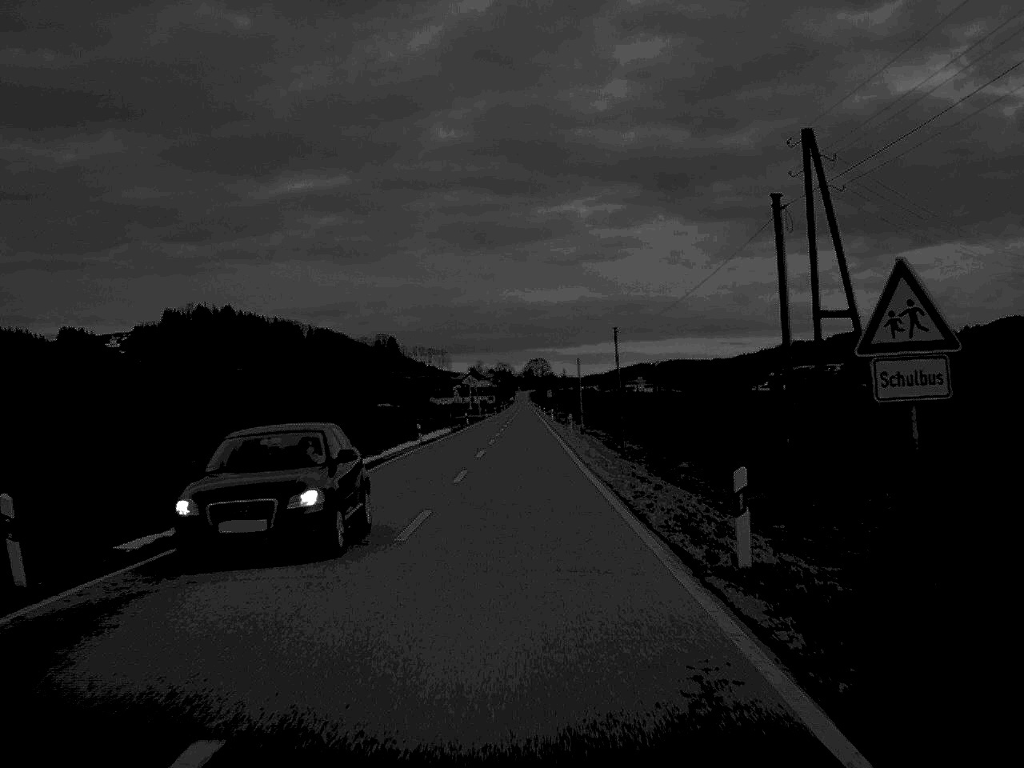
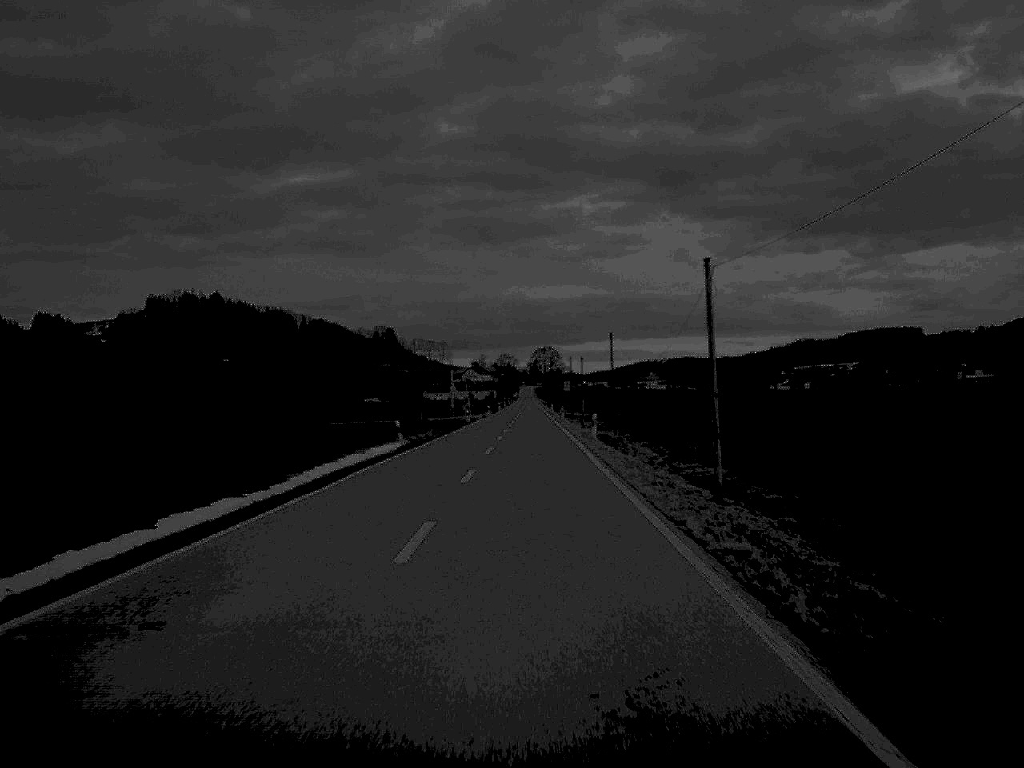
(-0.1, +62.7) m; 0°
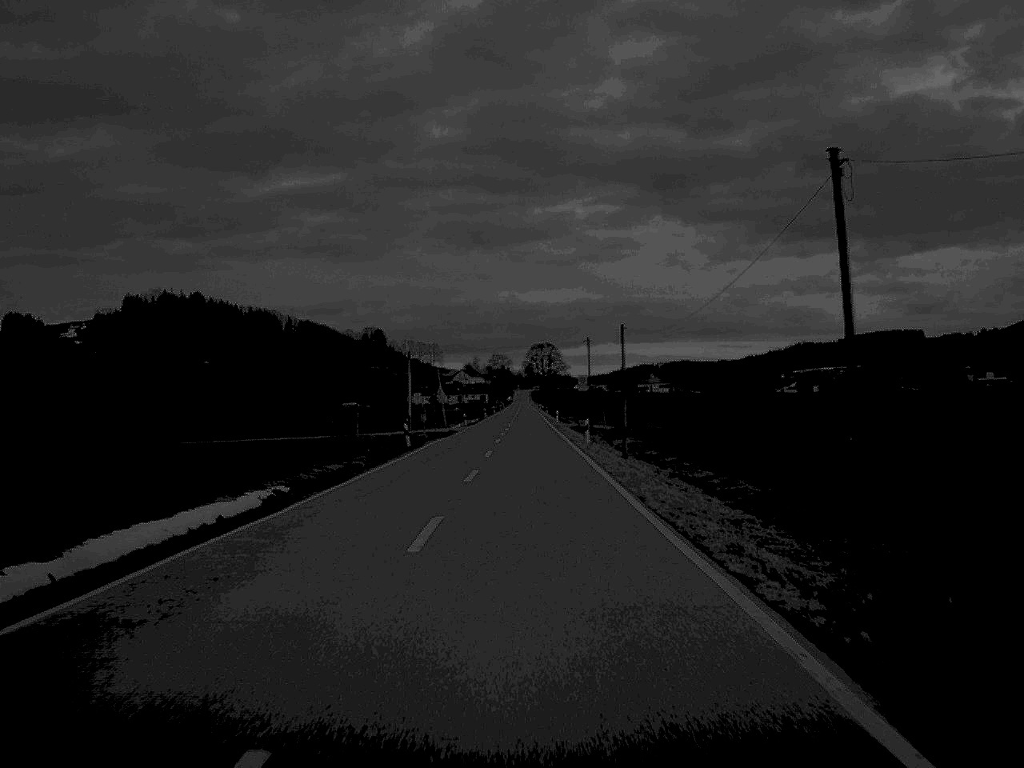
(+0.1, +47.0) m; 0°
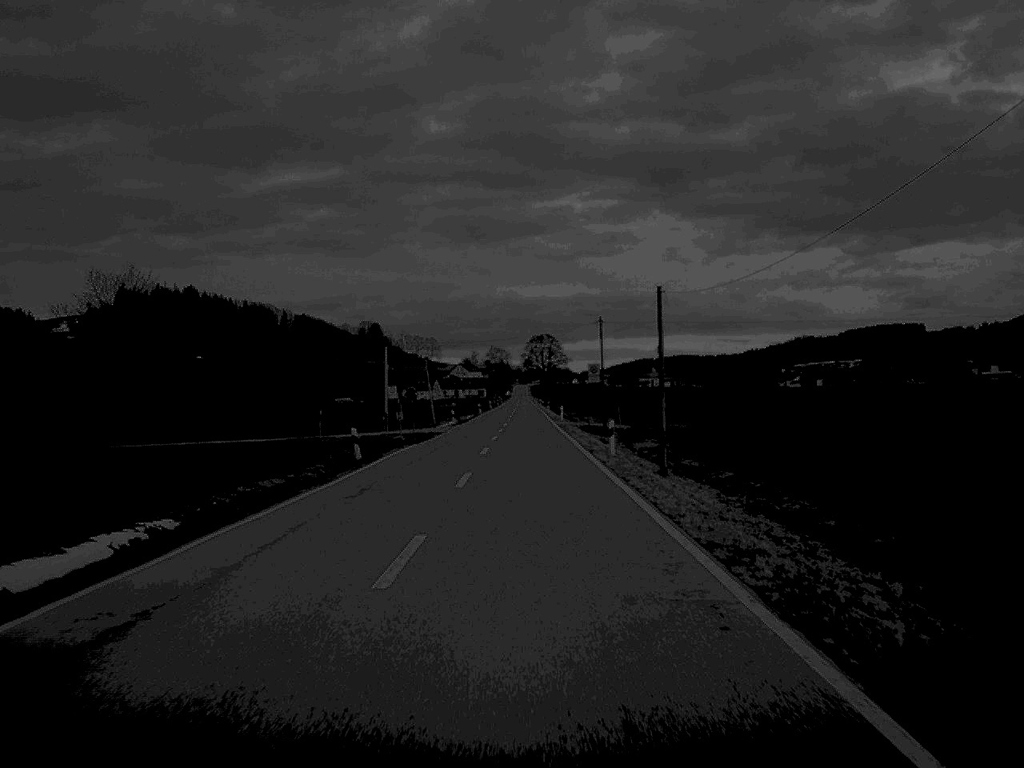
(0.0, +15.4) m; 0°
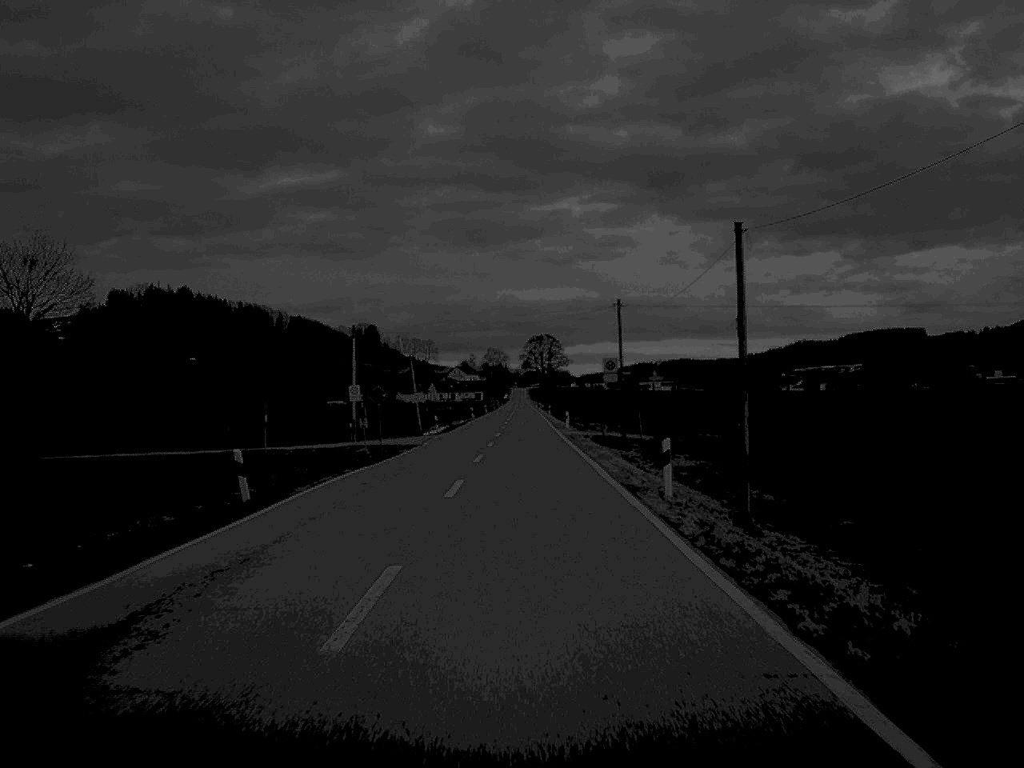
(0.0, +14.7) m; 0°
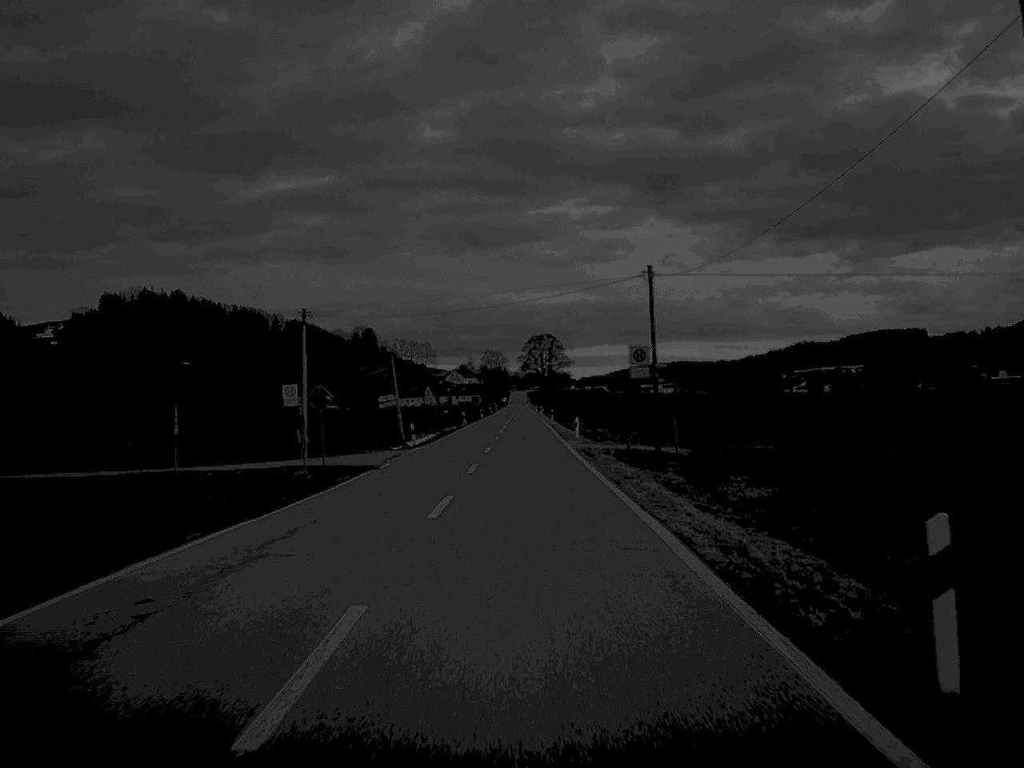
(0.0, +14.7) m; 0°
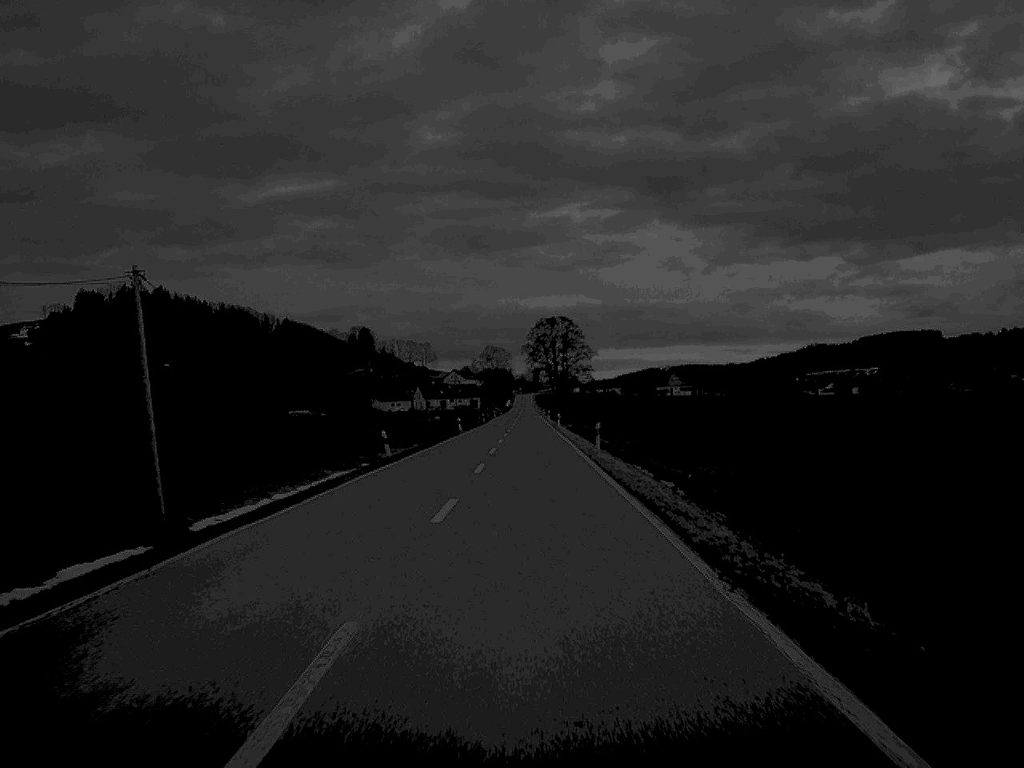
(-0.1, +63.0) m; 0°
